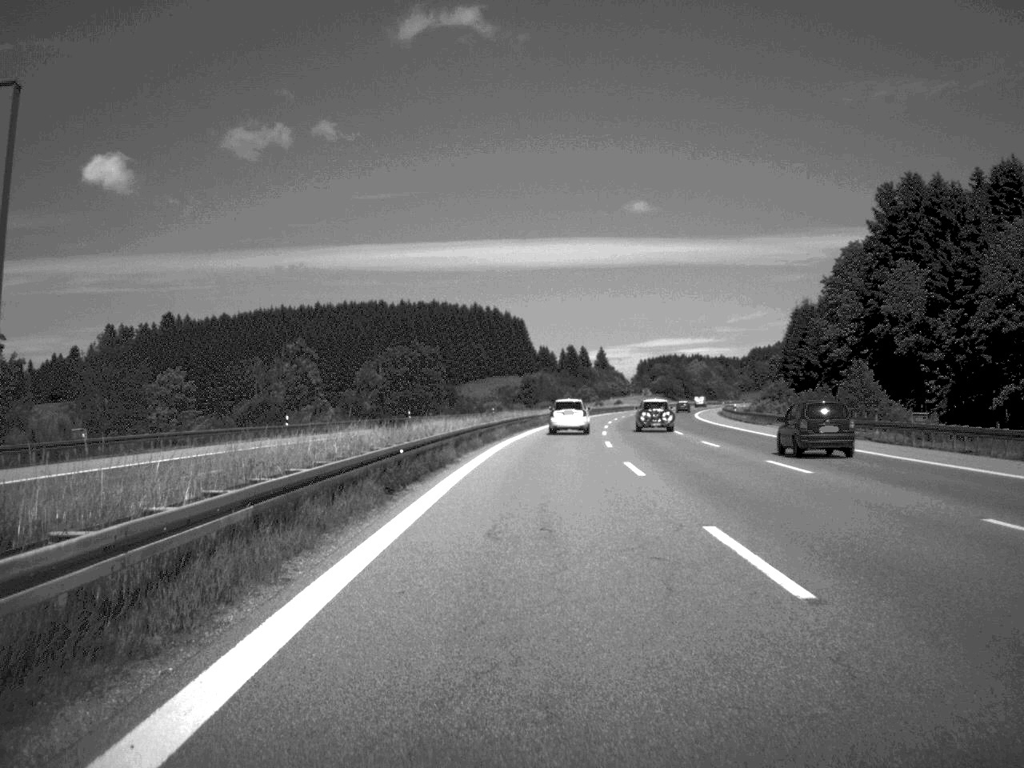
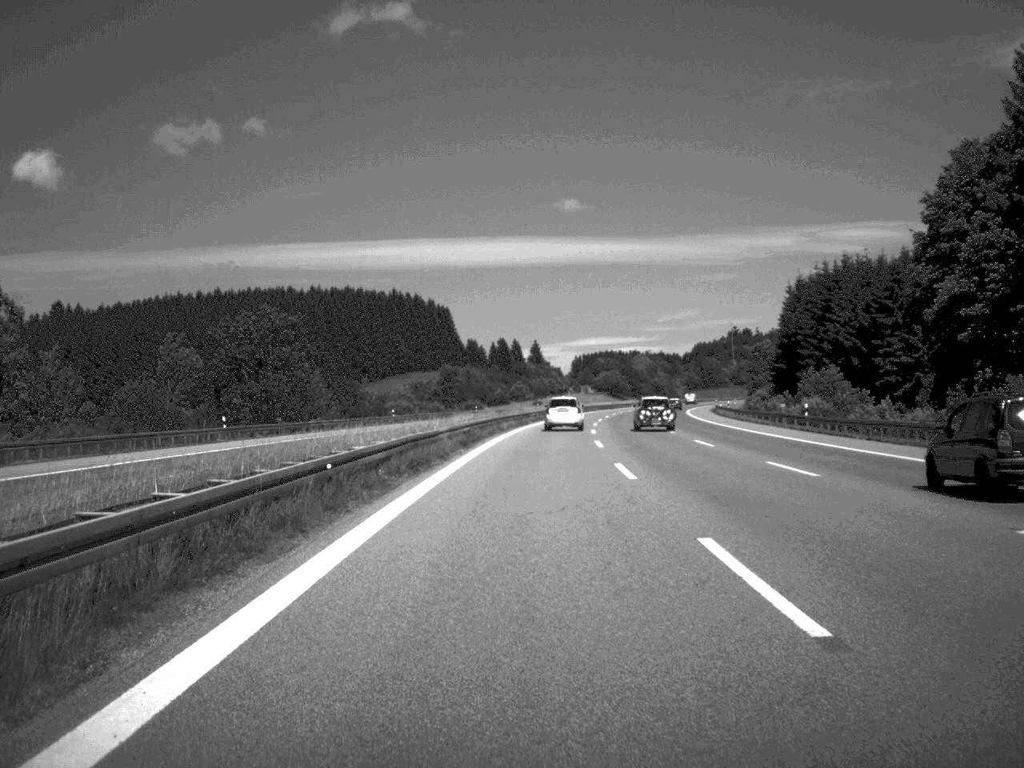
(+1.5, +53.8) m; +3°
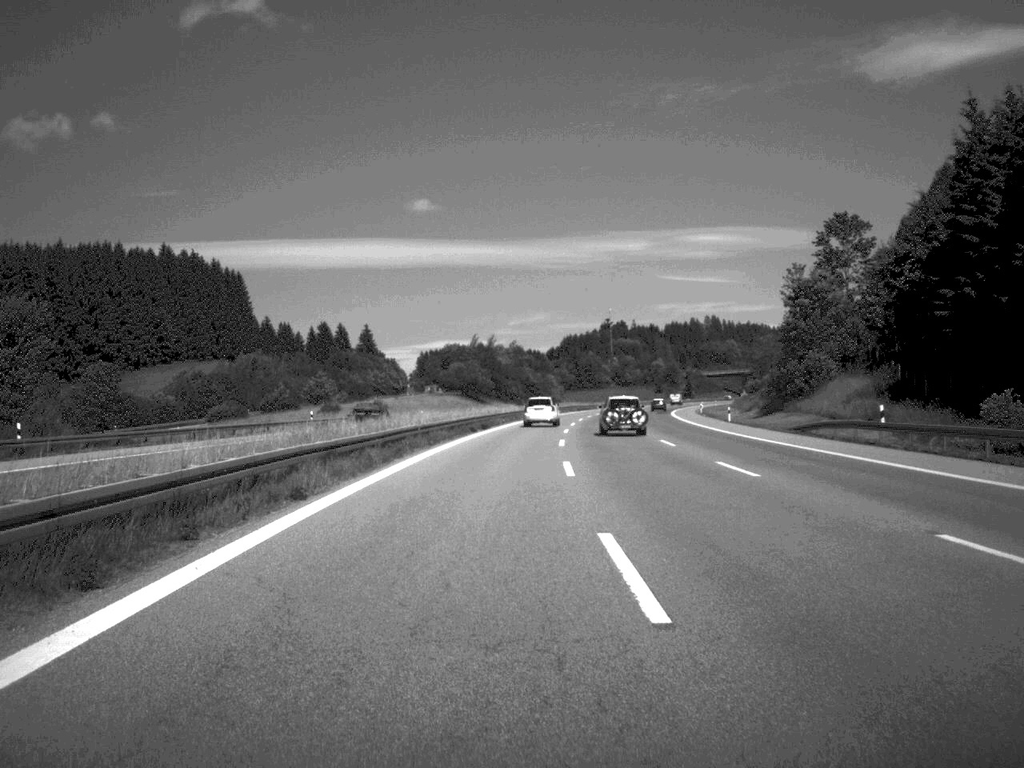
(+6.7, +120.6) m; +6°
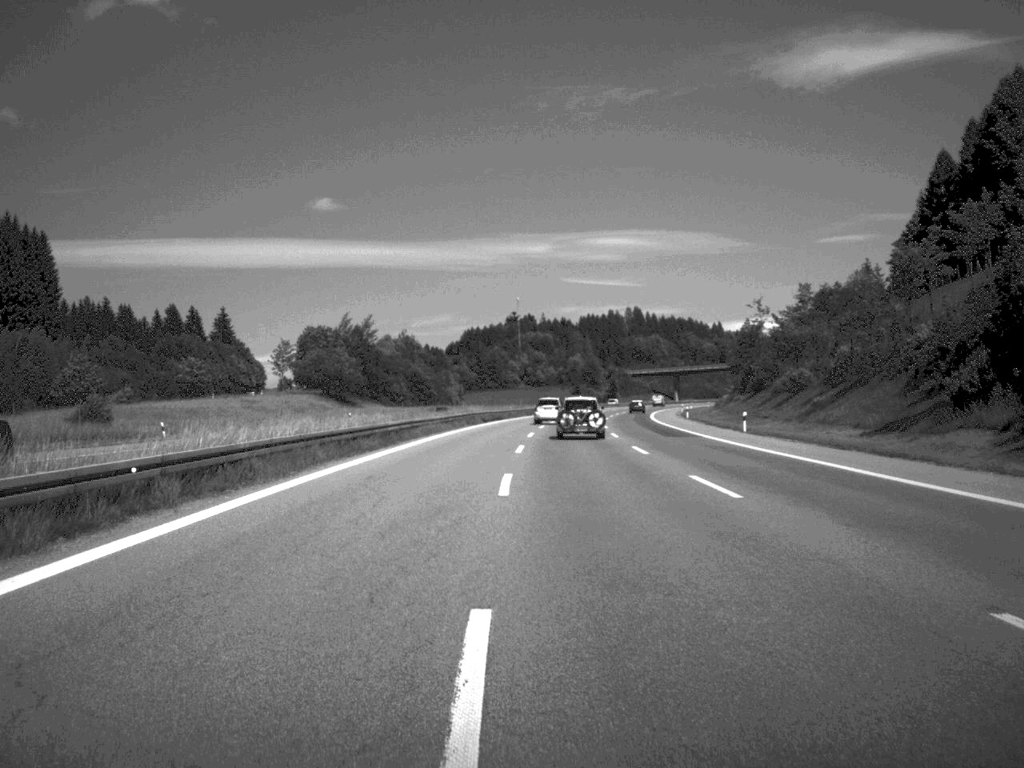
(+2.8, +74.5) m; +4°
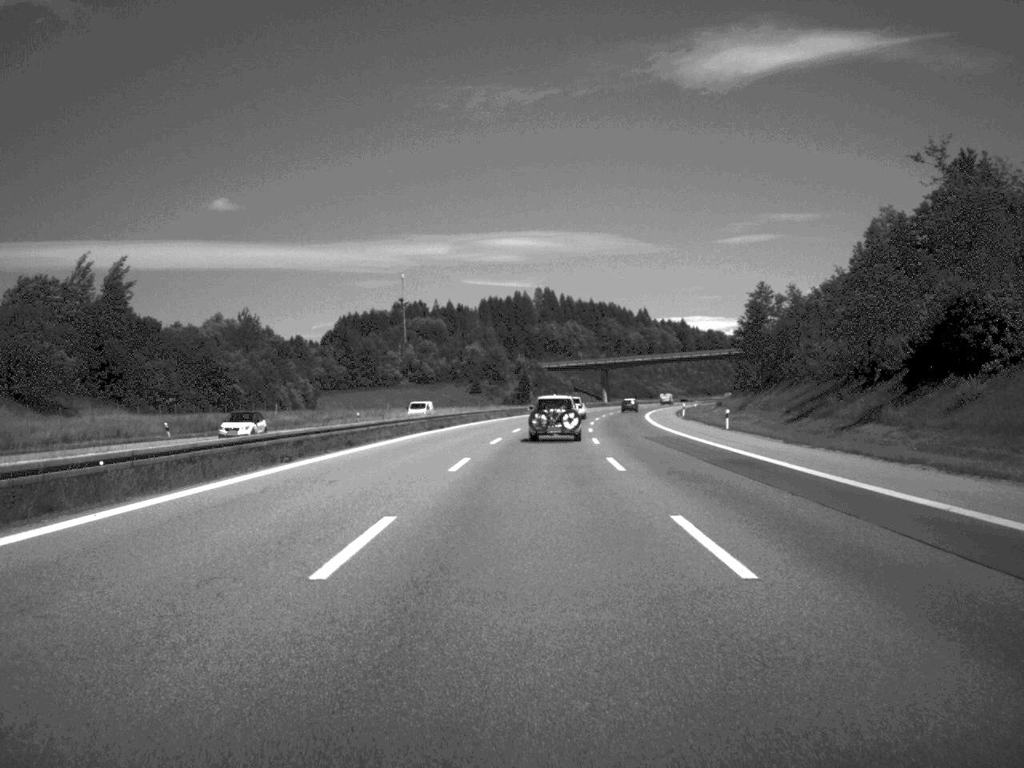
(+3.8, +95.4) m; +4°
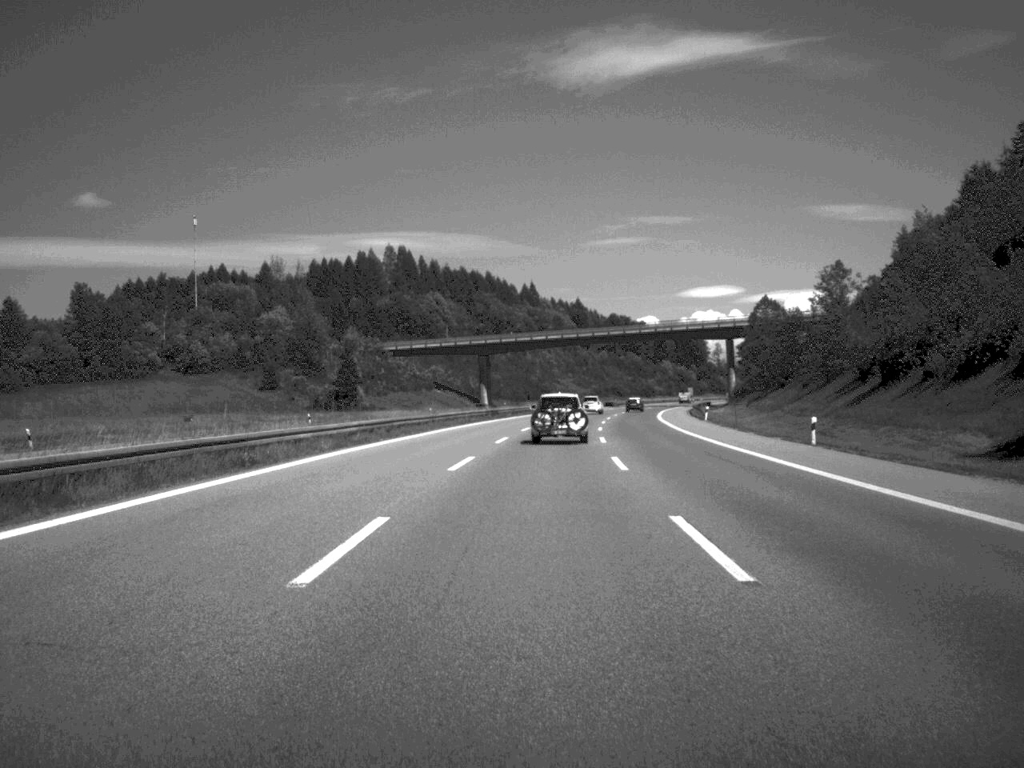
(+5.5, +120.8) m; +6°
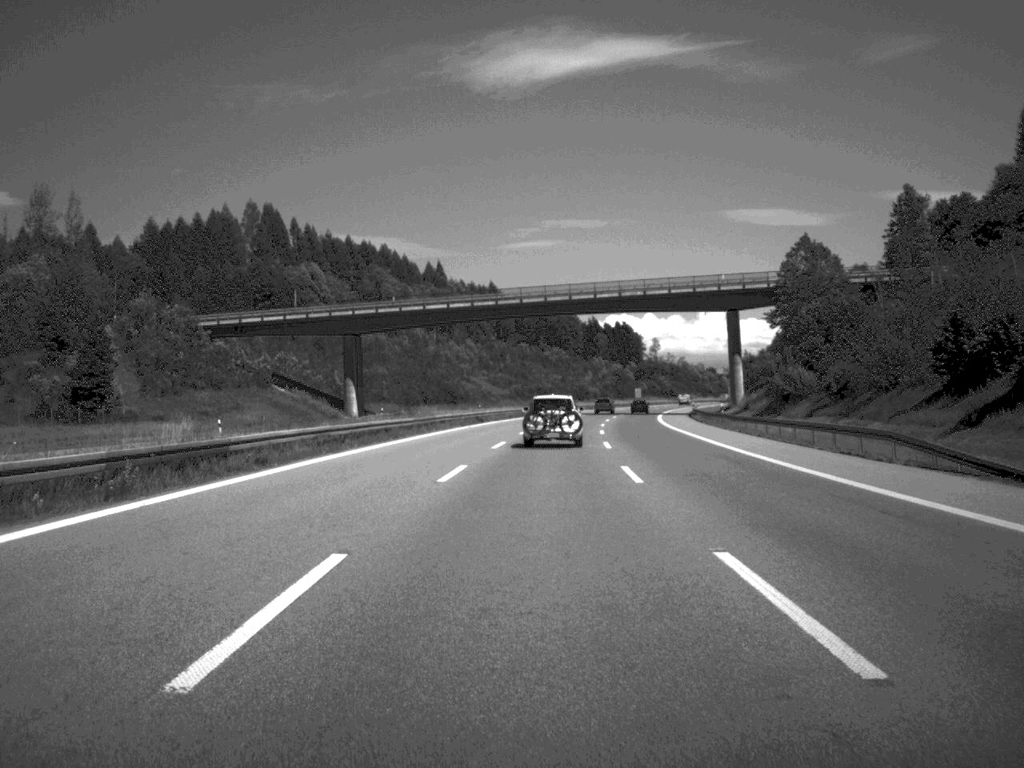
(+2.4, +72.3) m; +4°
